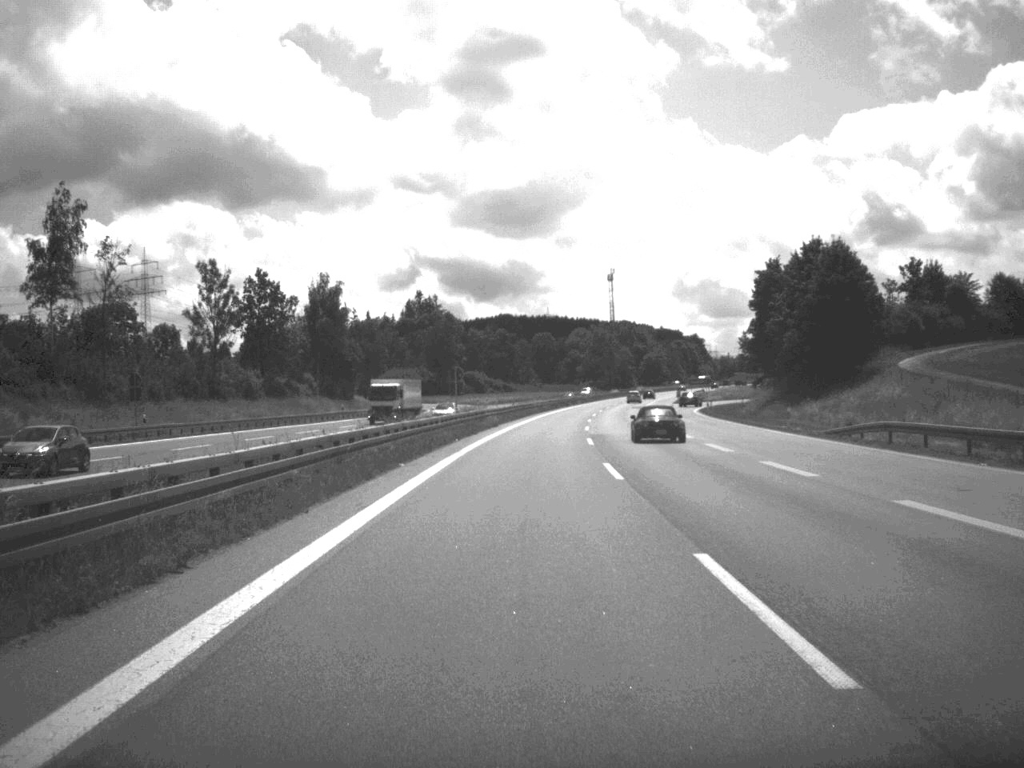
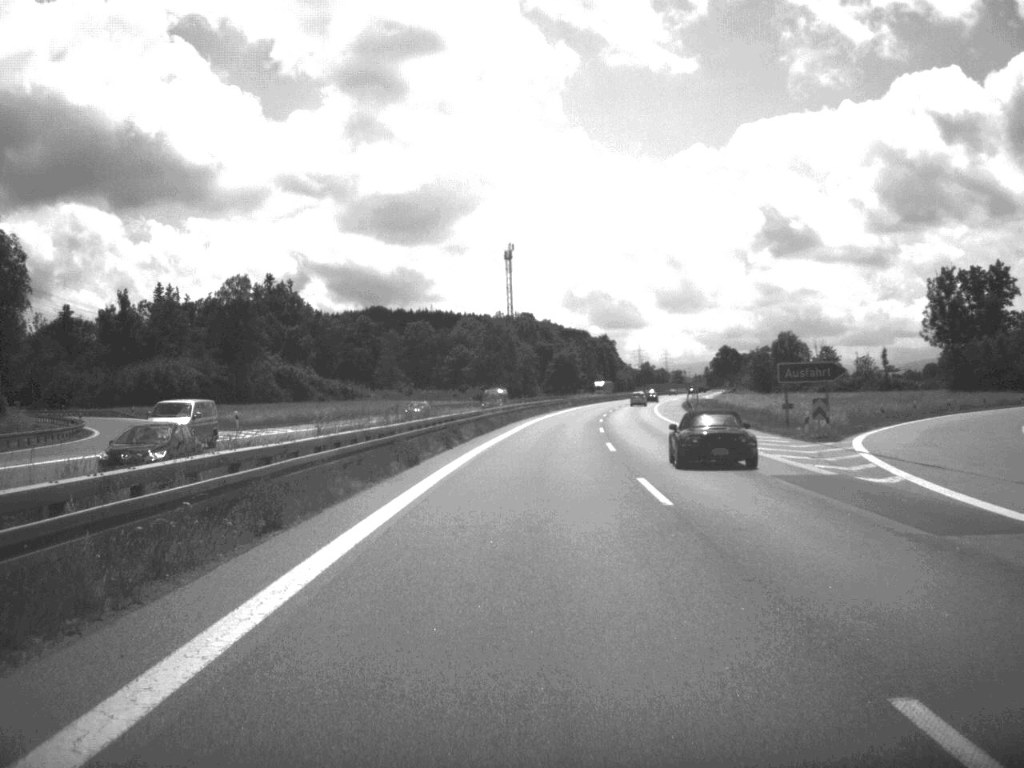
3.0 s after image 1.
(+4.4, +112.3) m; +5°
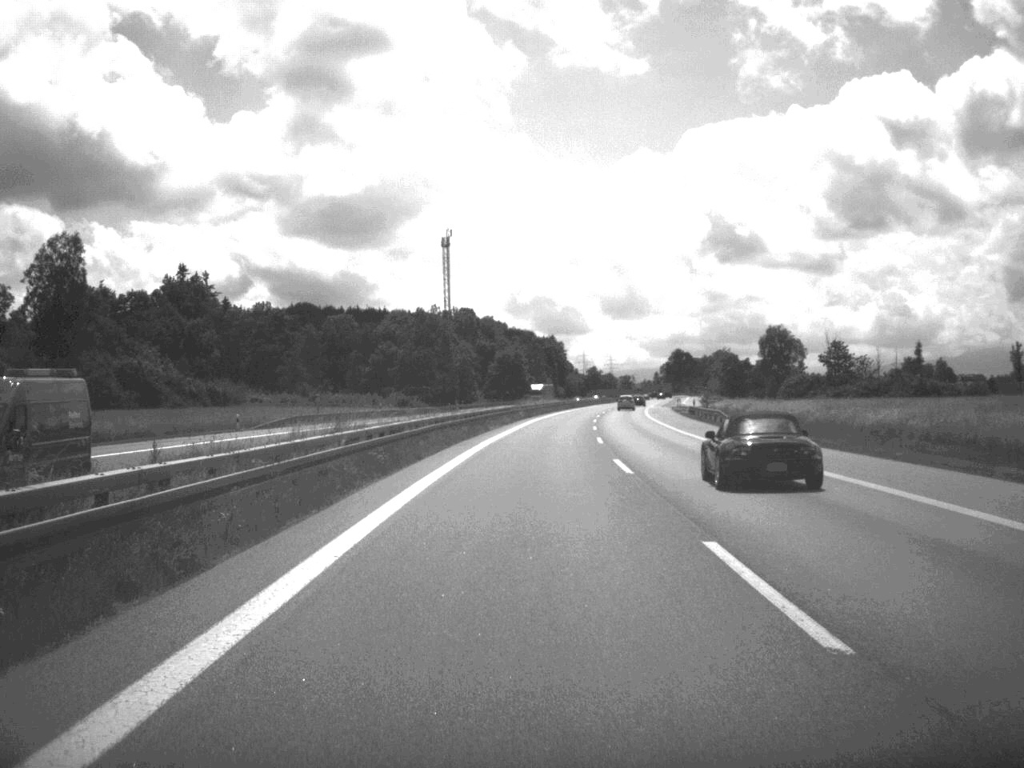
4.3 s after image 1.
(+1.0, +46.1) m; +2°
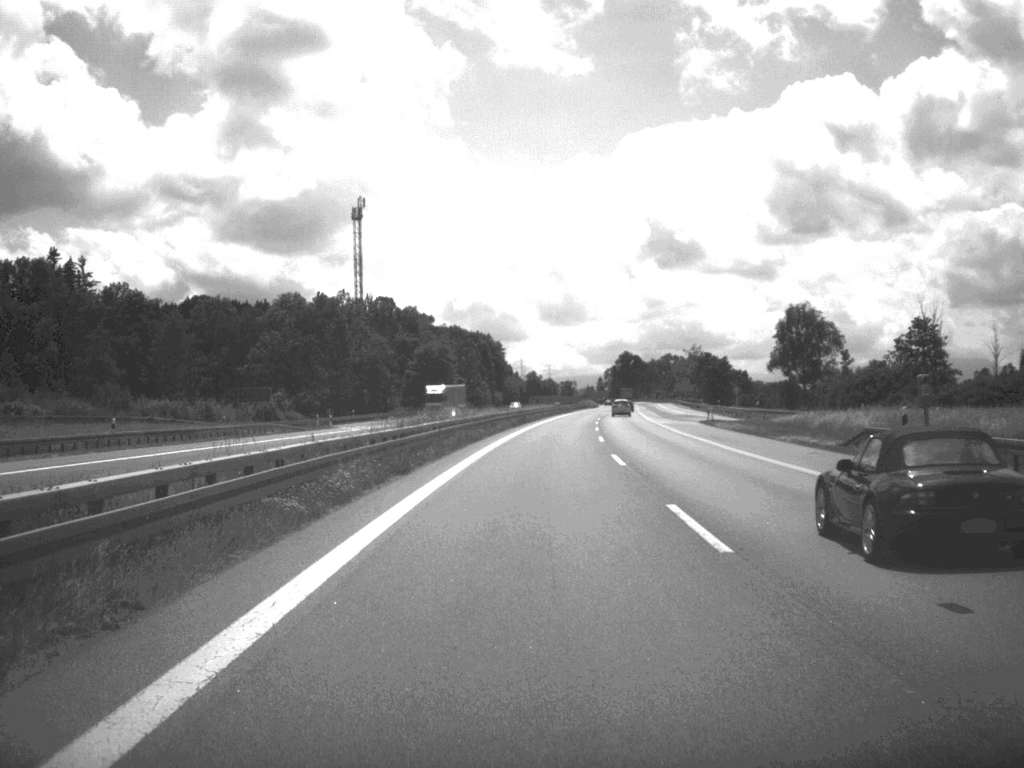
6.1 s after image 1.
(+1.5, +65.5) m; +3°
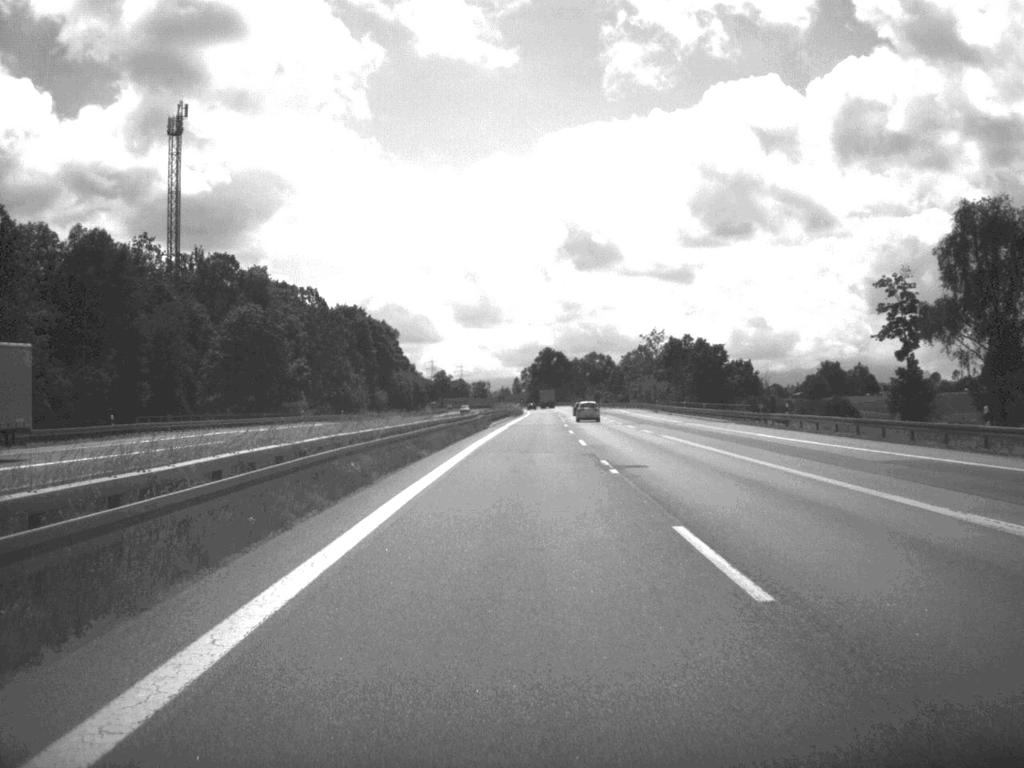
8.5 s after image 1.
(+3.1, +91.6) m; +4°
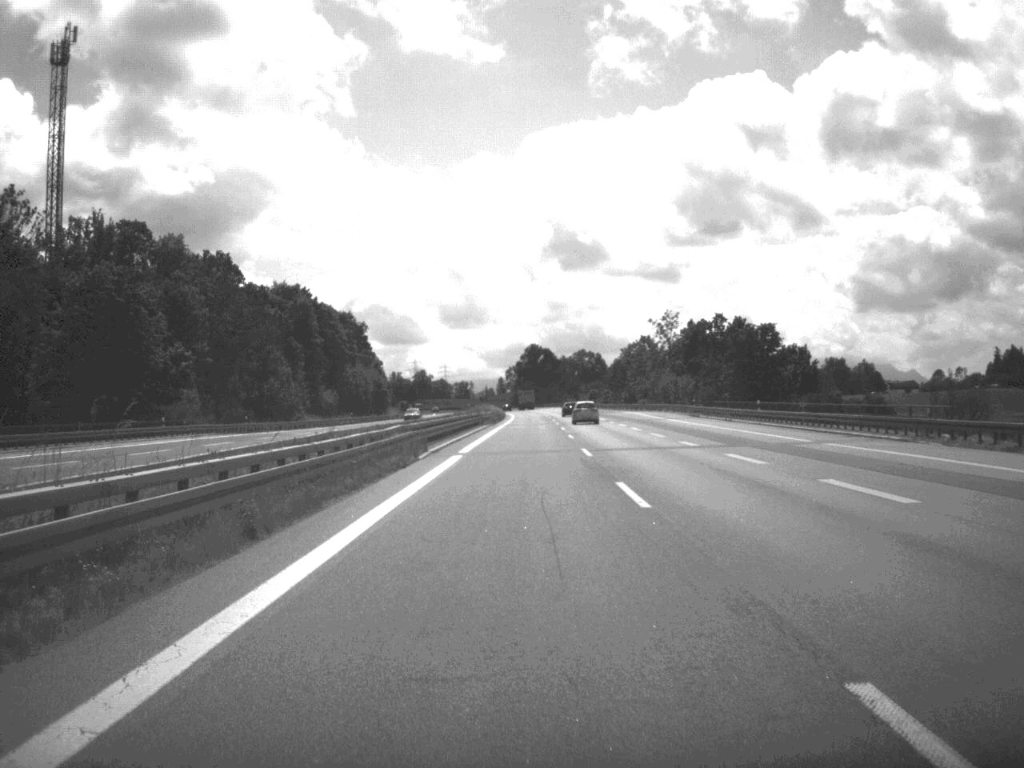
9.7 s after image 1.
(+0.3, +44.4) m; +1°
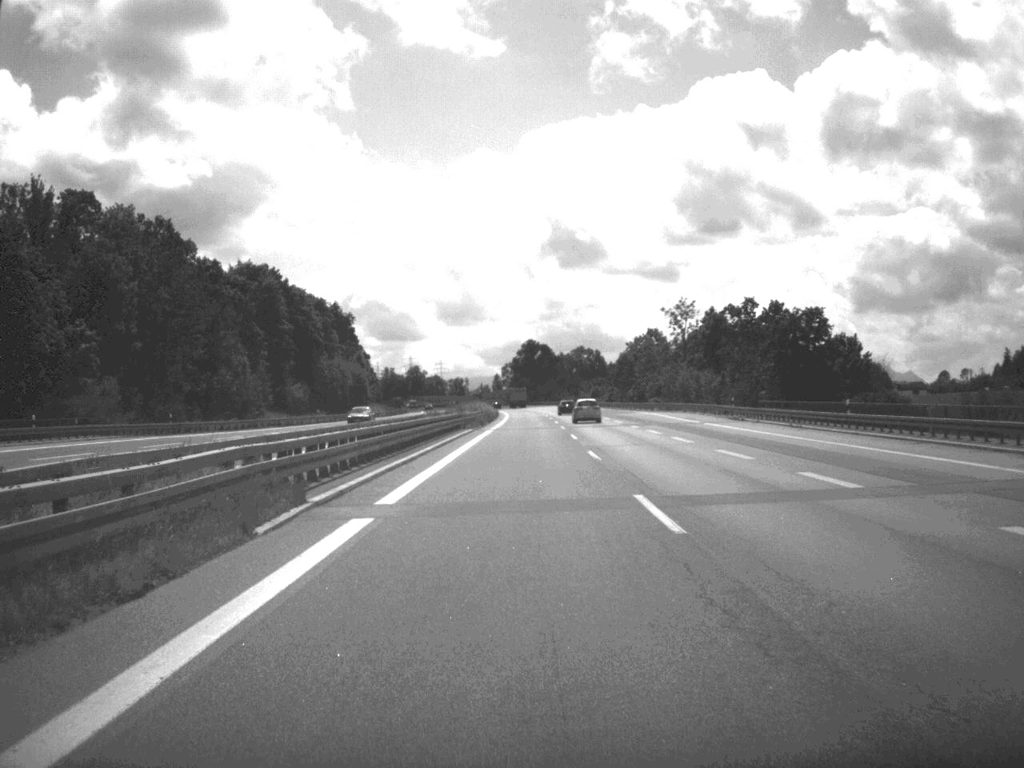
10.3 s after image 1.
(0.0, +21.7) m; 0°
